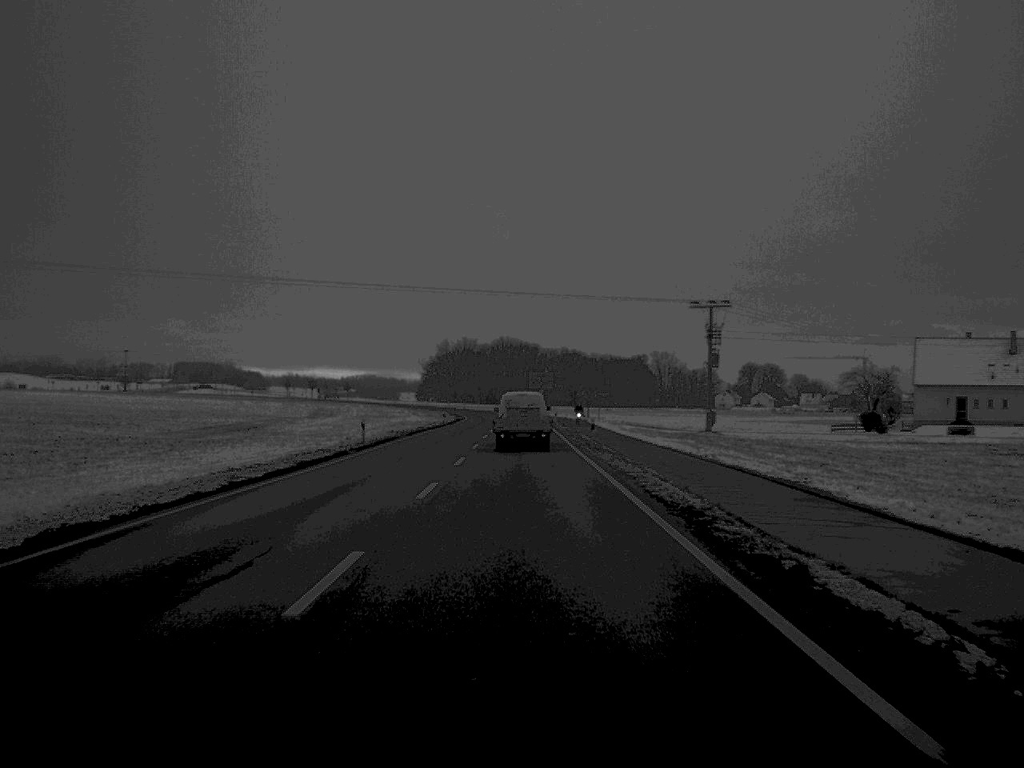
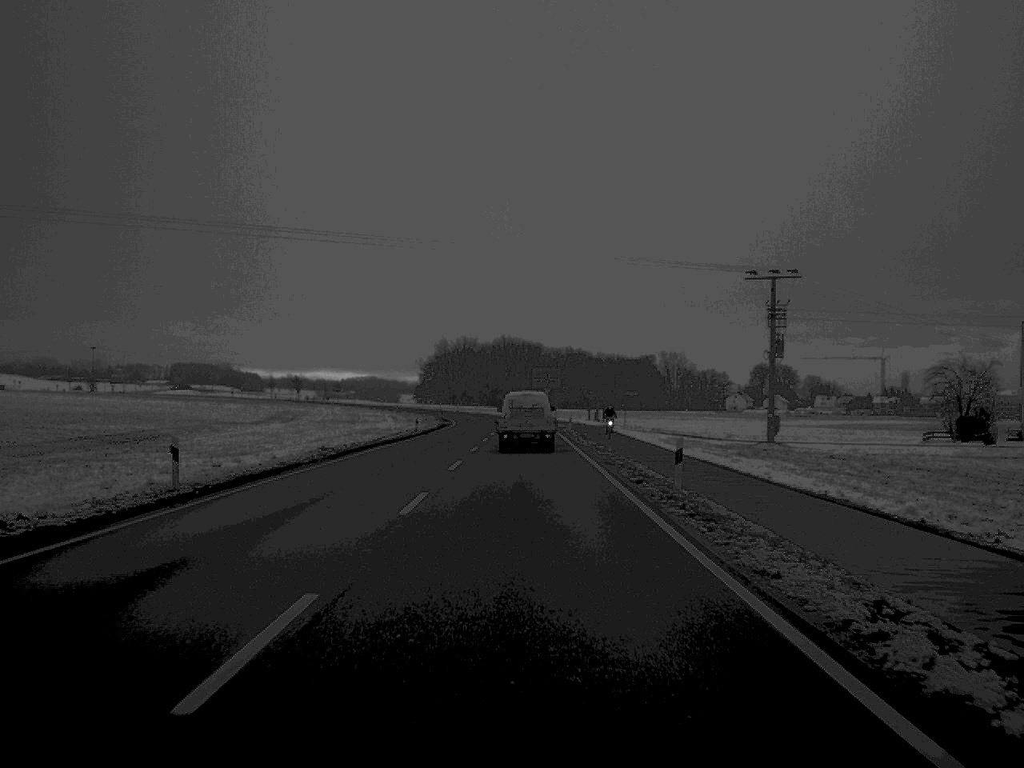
(0.0, +26.9) m; 0°
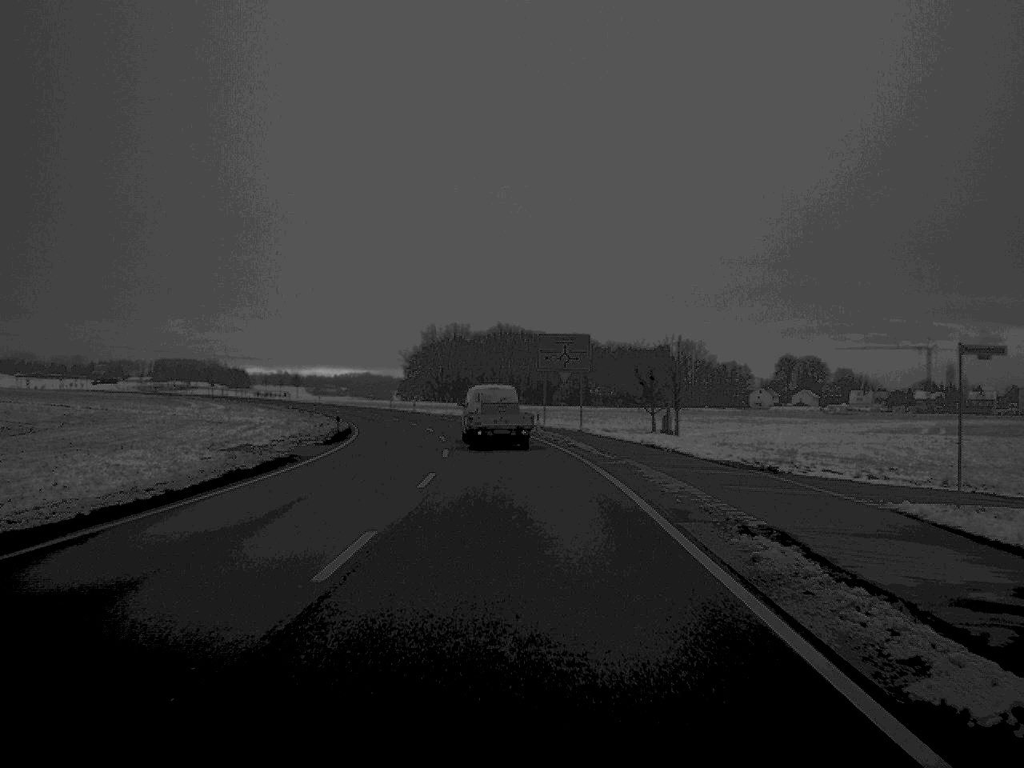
(0.0, +66.9) m; 0°
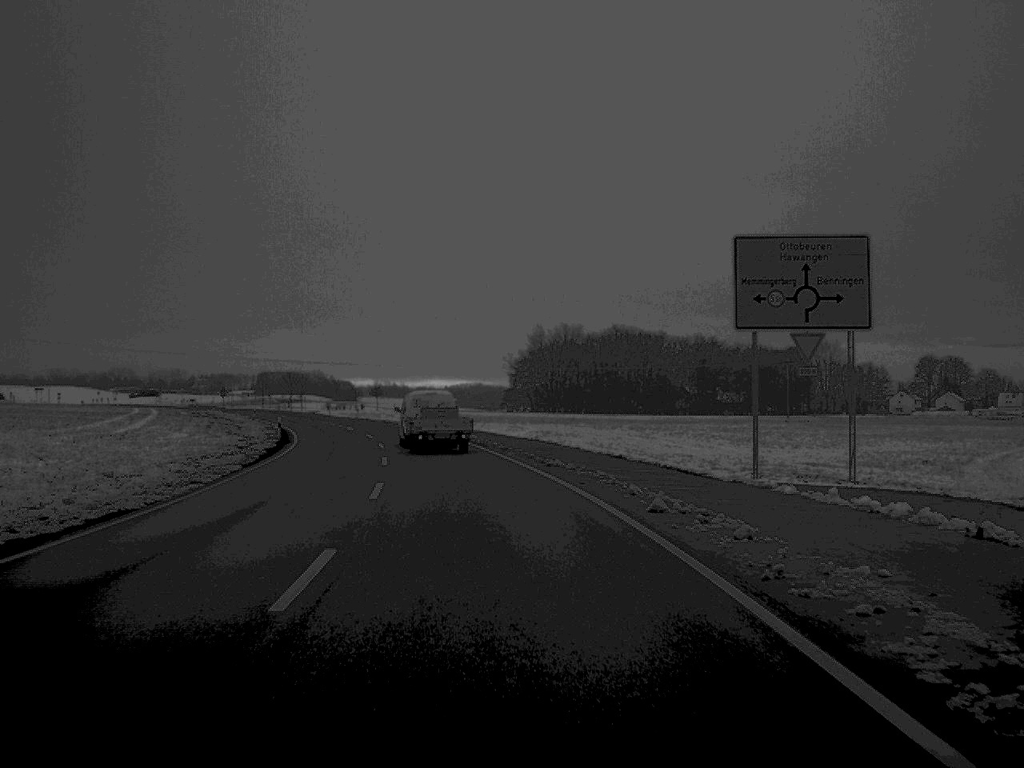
(-1.5, +49.2) m; -5°
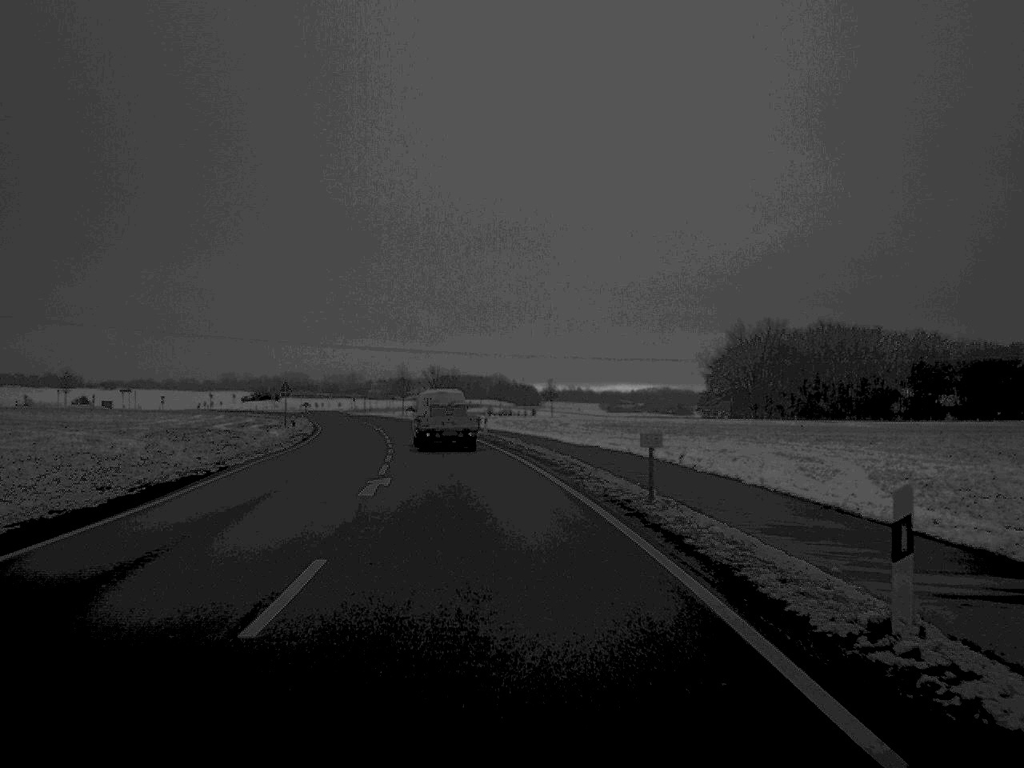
(-3.7, +48.9) m; -8°
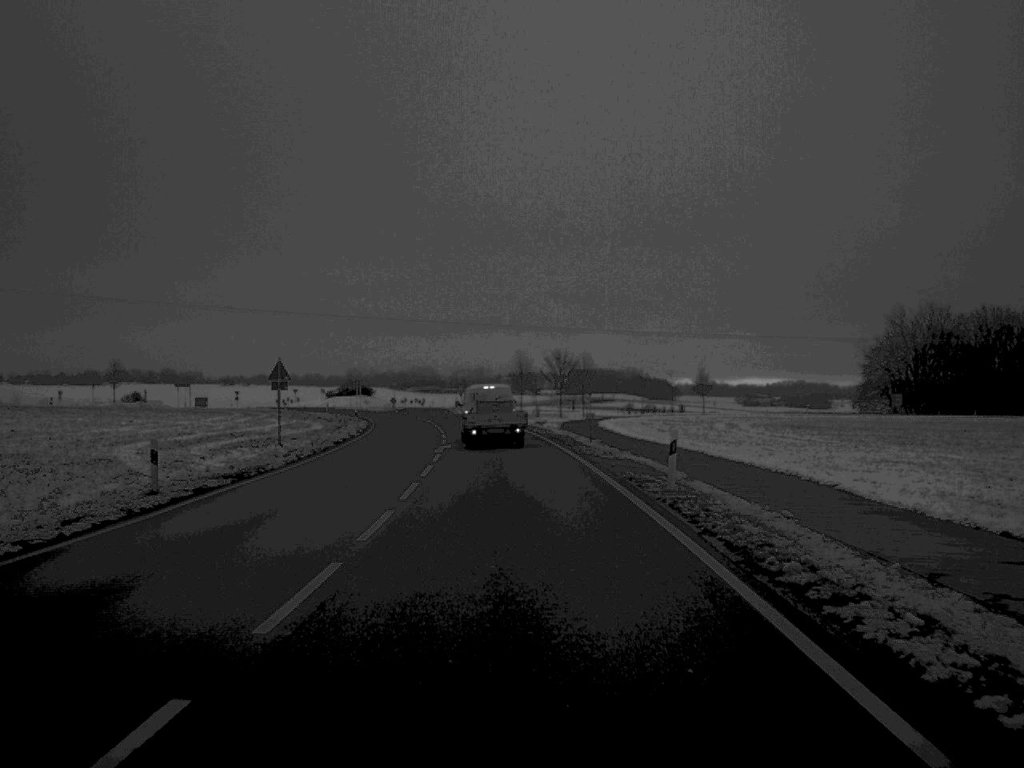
(-2.0, +36.6) m; -6°
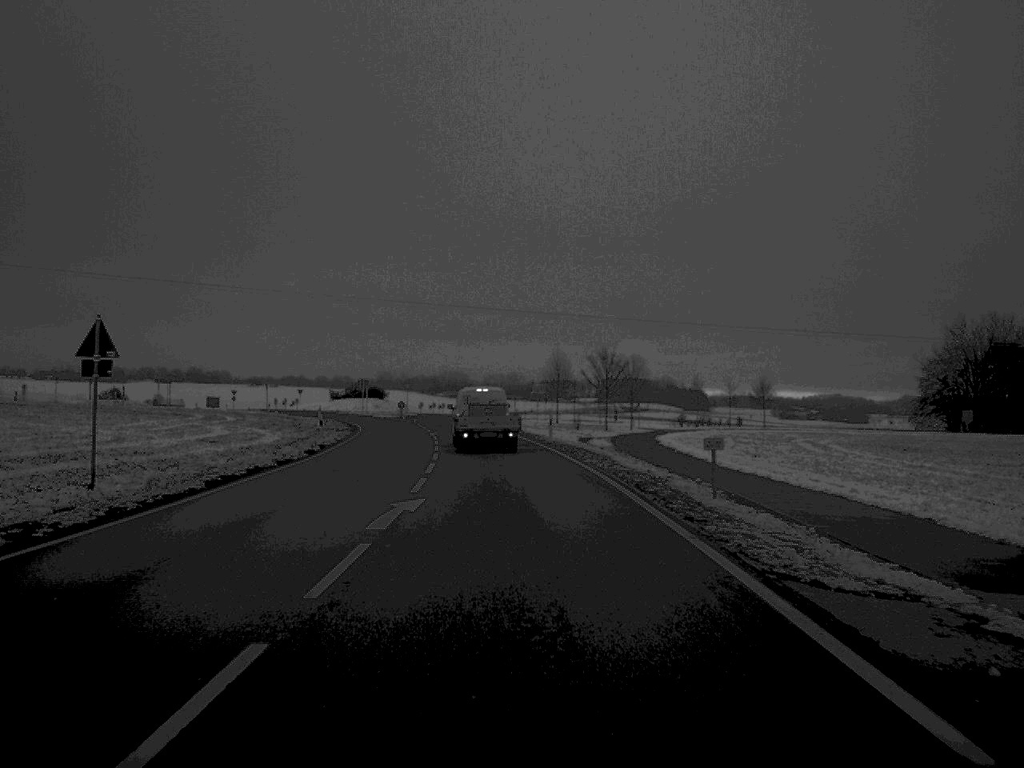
(-0.3, +22.3) m; -1°
